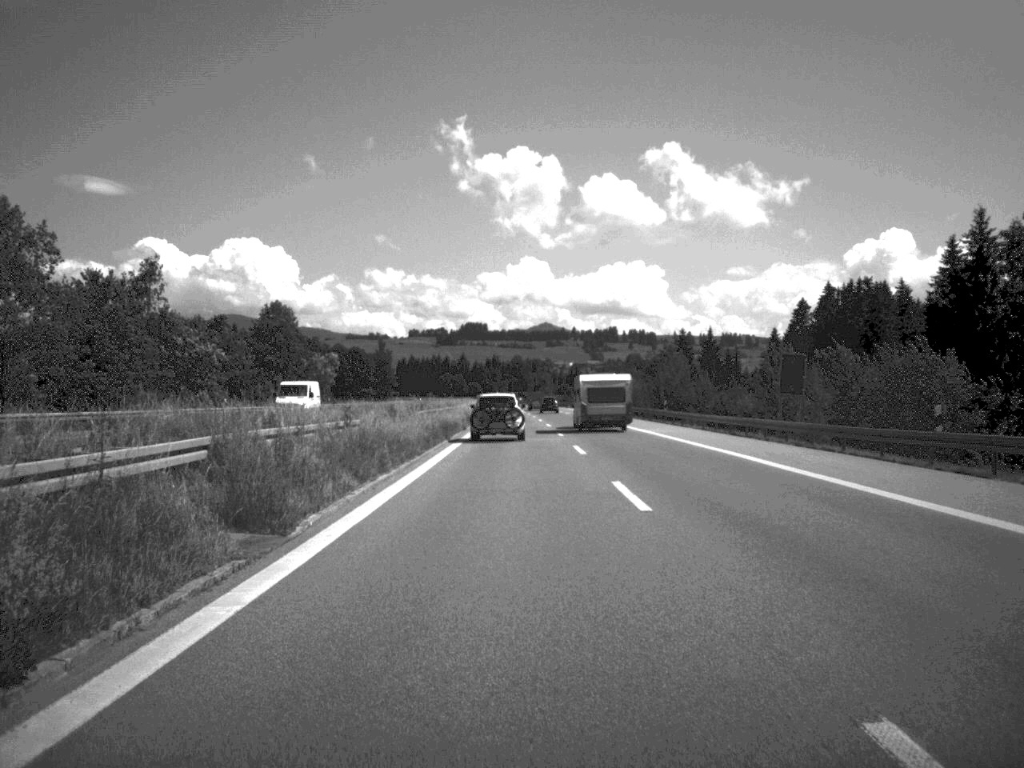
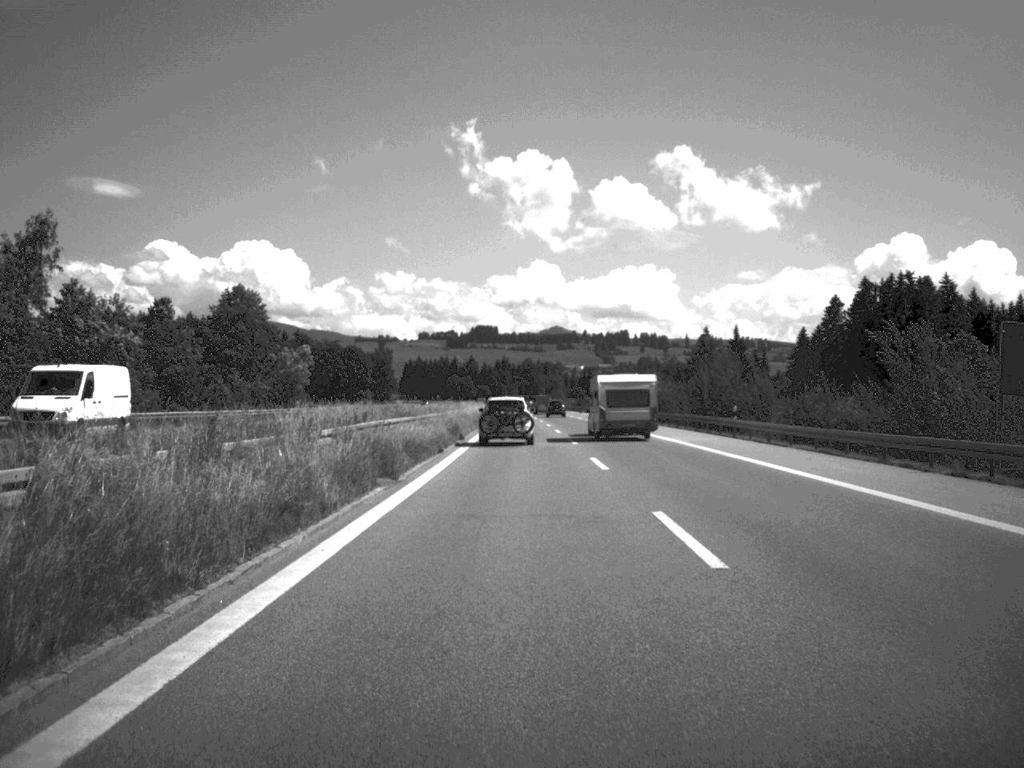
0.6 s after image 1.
(-0.1, +22.8) m; -1°
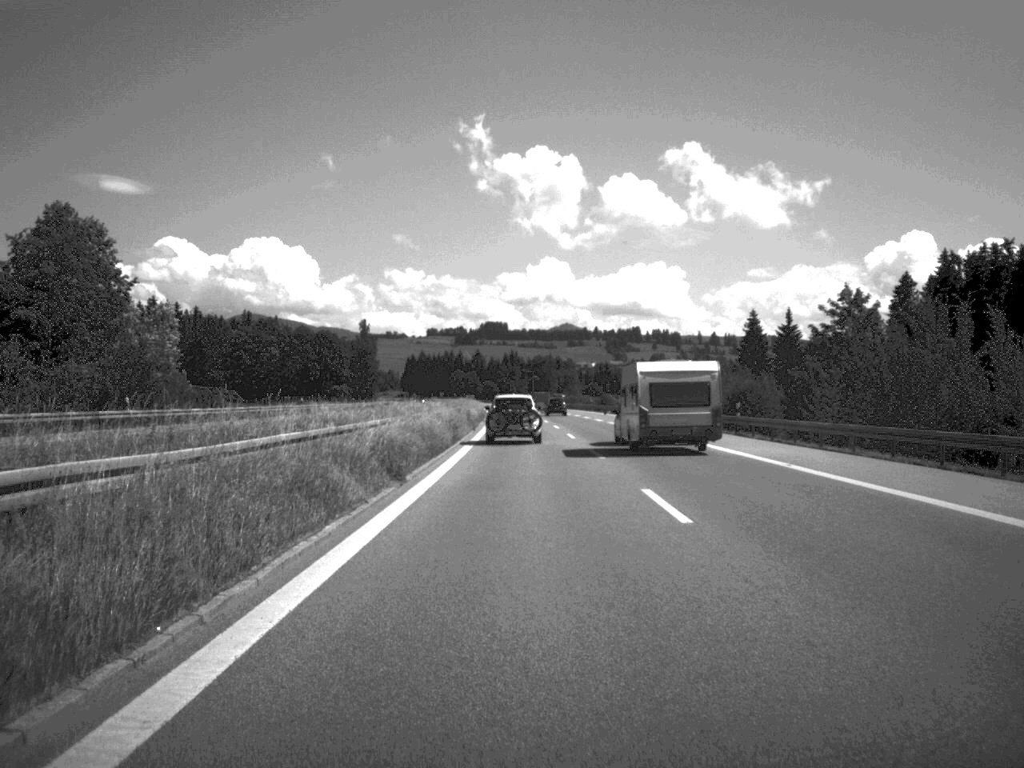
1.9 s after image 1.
(-0.2, +47.3) m; -1°
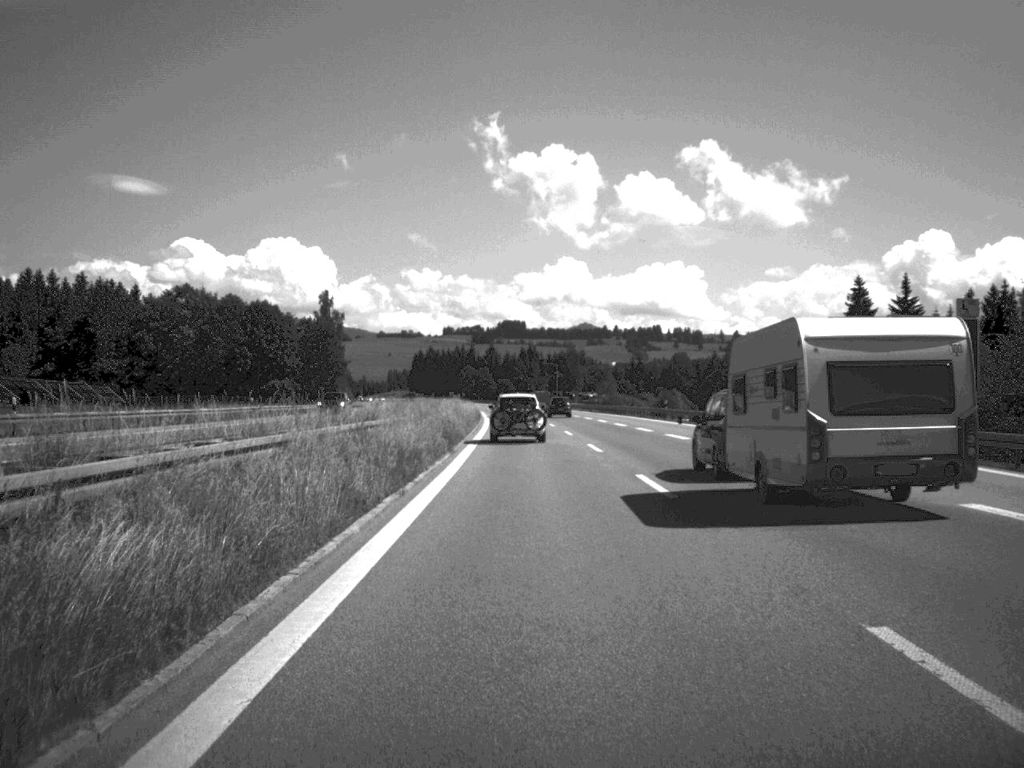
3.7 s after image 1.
(-0.6, +64.9) m; -1°
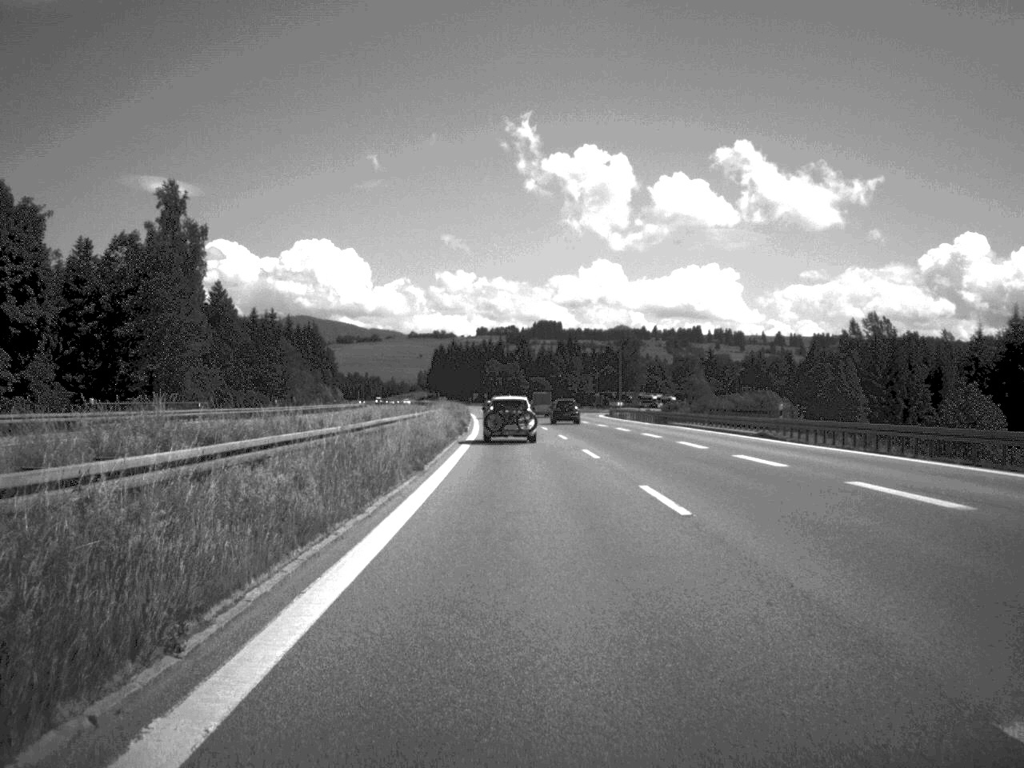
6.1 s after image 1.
(-1.2, +88.7) m; -2°
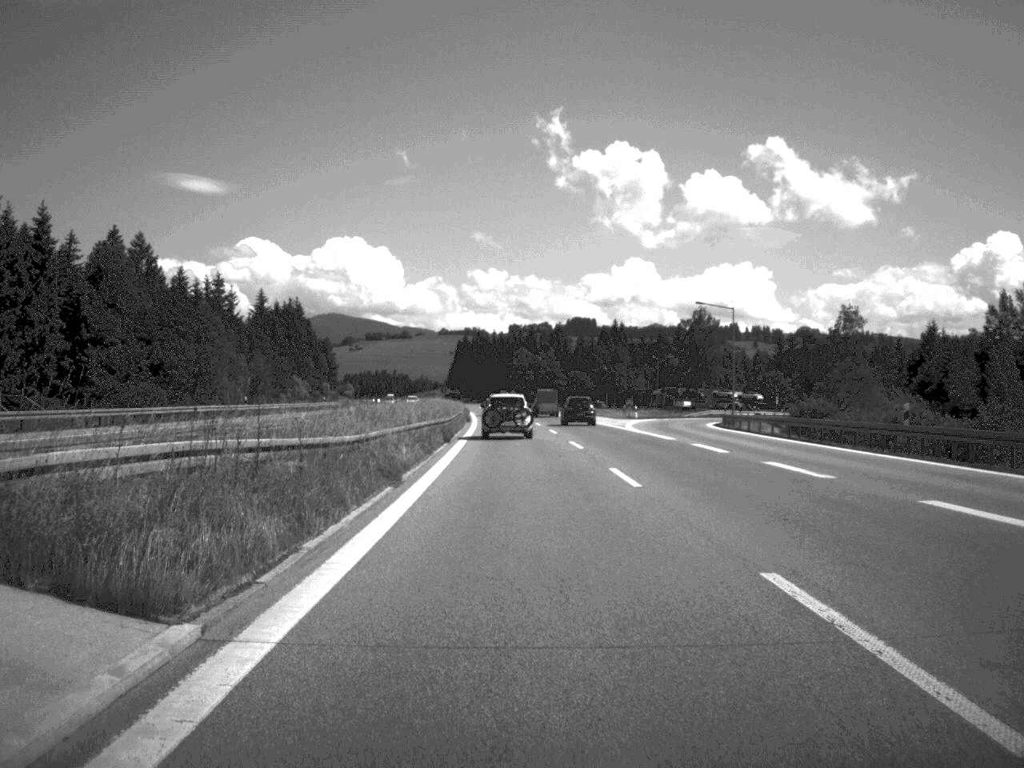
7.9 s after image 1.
(-0.9, +63.4) m; -2°
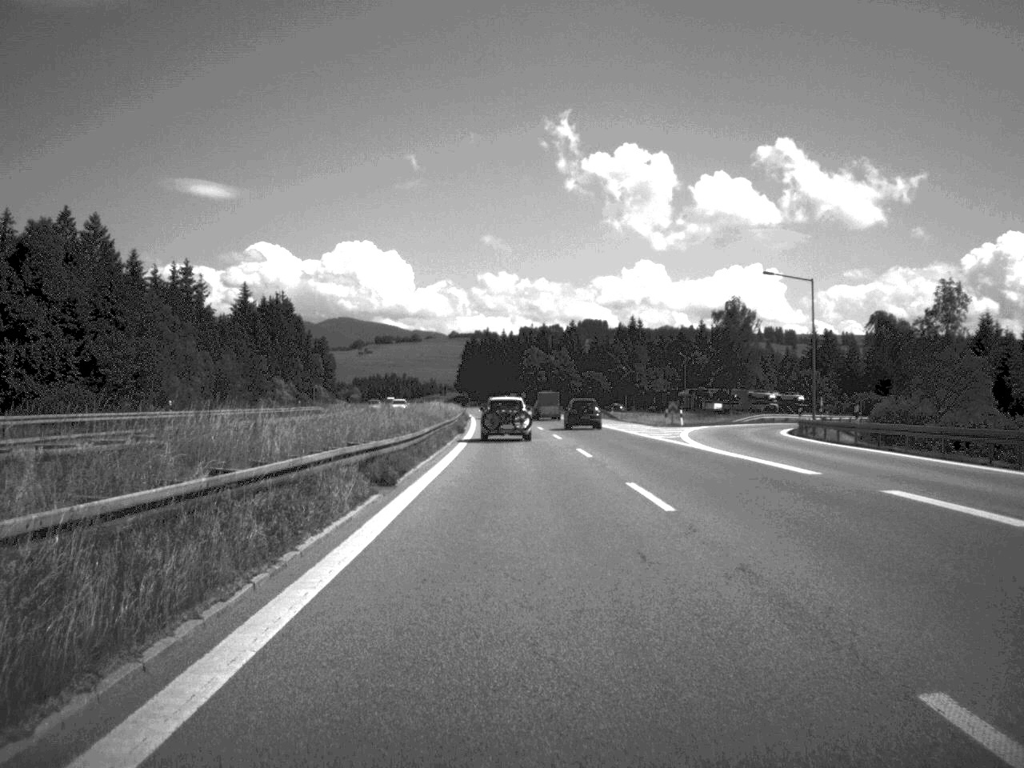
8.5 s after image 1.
(-0.1, +21.9) m; -1°
